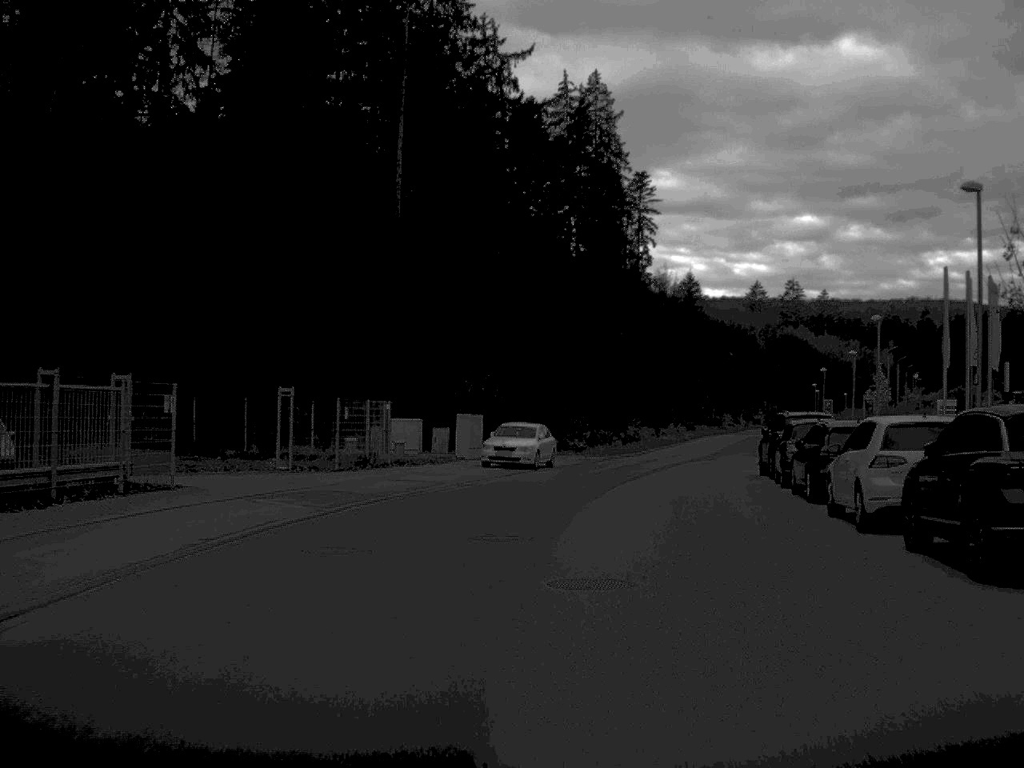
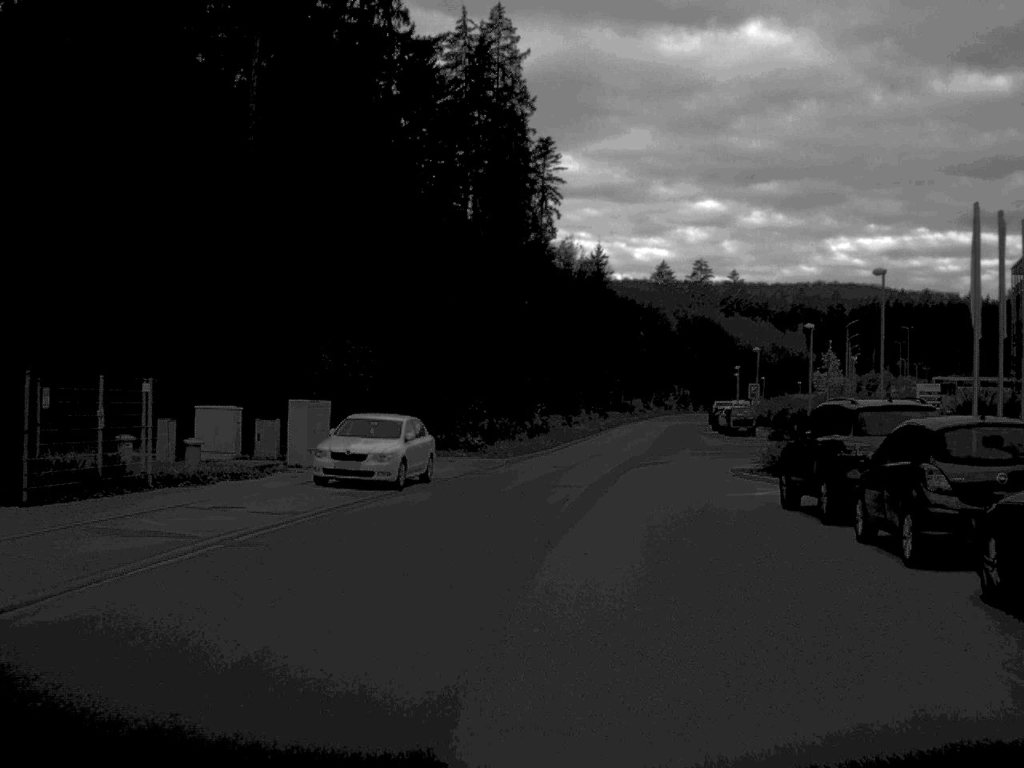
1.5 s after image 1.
(+0.7, +15.1) m; +4°
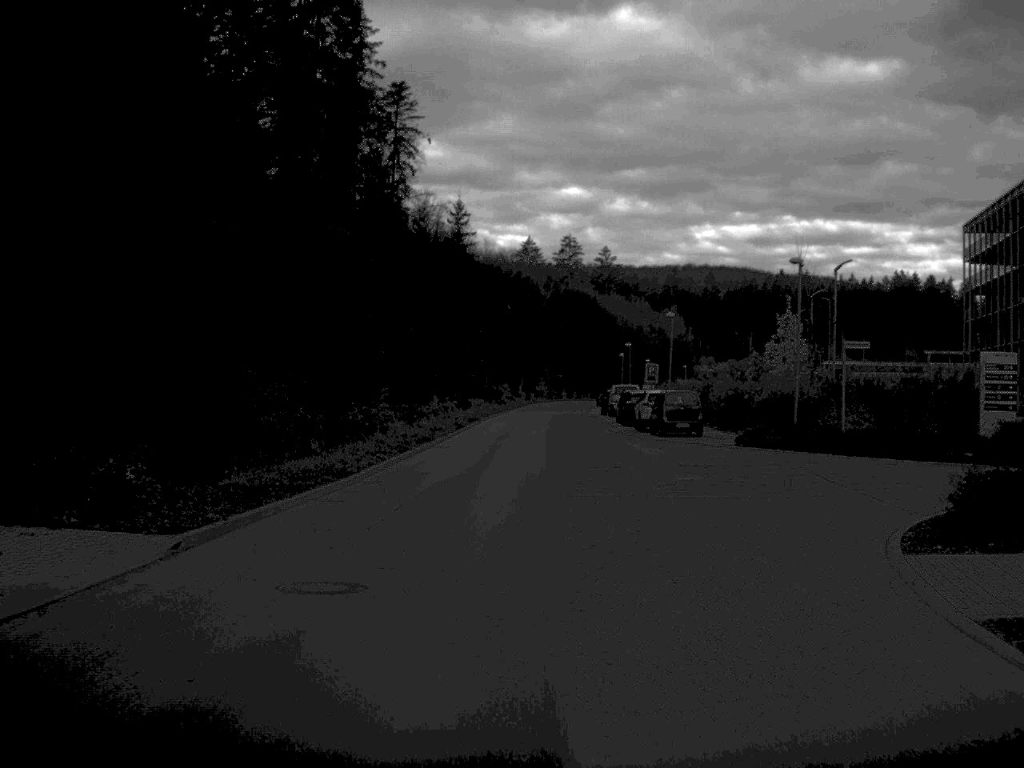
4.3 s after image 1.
(+1.5, +26.2) m; +6°
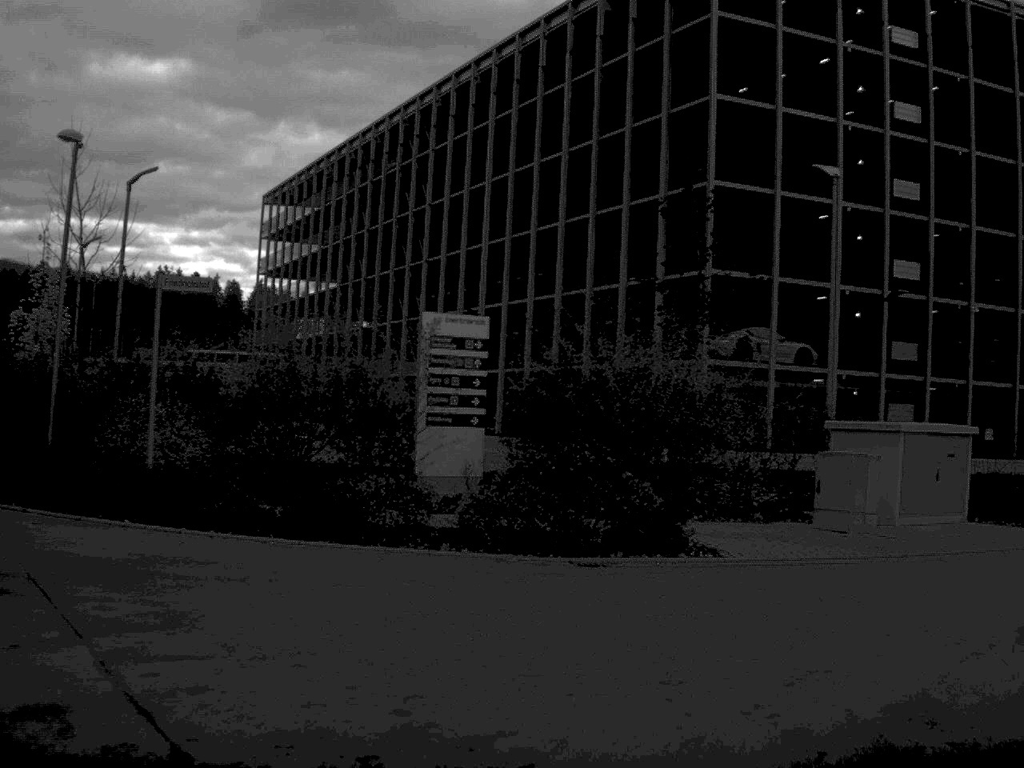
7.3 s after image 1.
(+3.5, +19.6) m; +35°
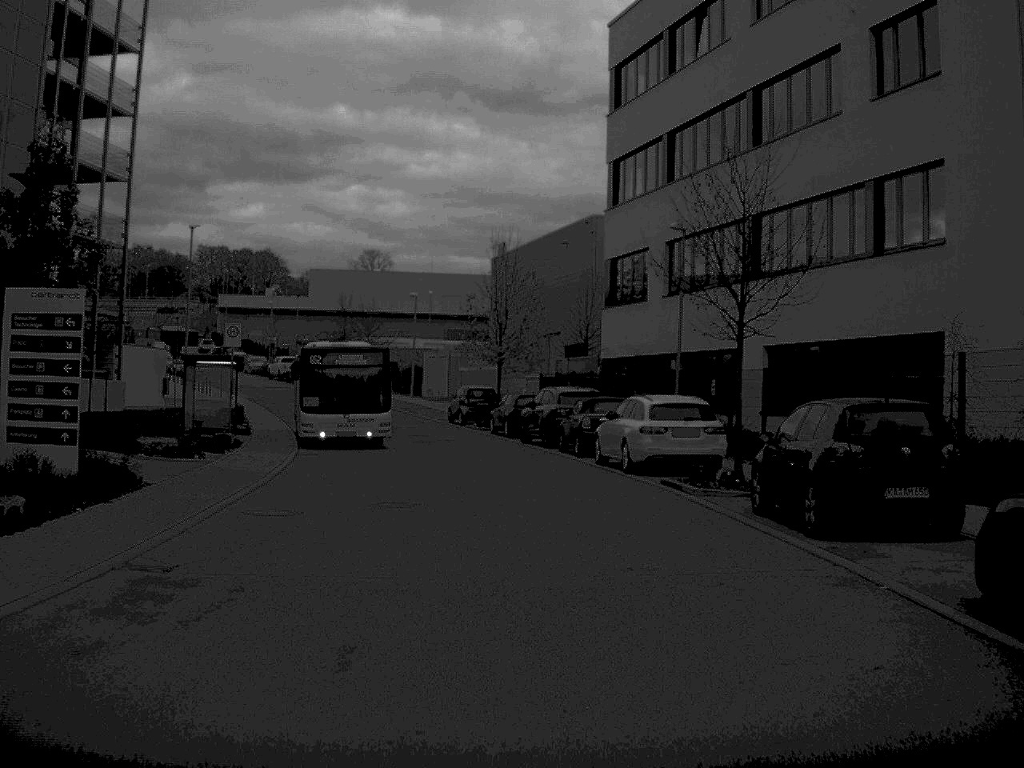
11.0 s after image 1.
(+14.2, +19.0) m; +57°
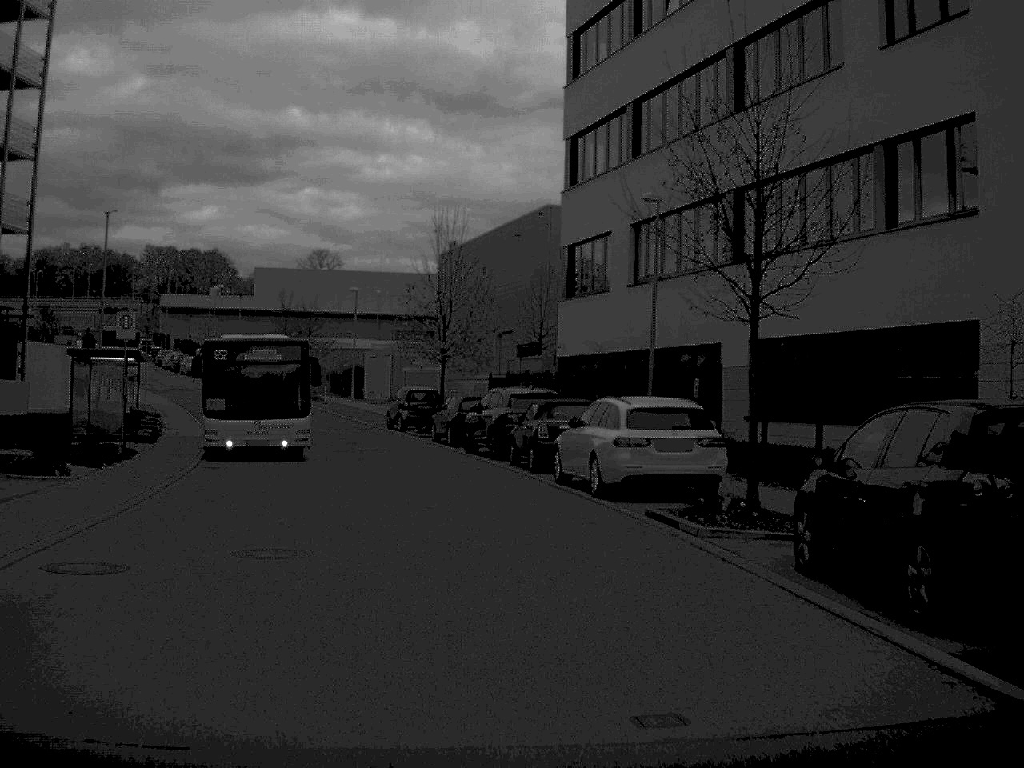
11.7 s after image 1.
(+0.1, +5.5) m; +2°
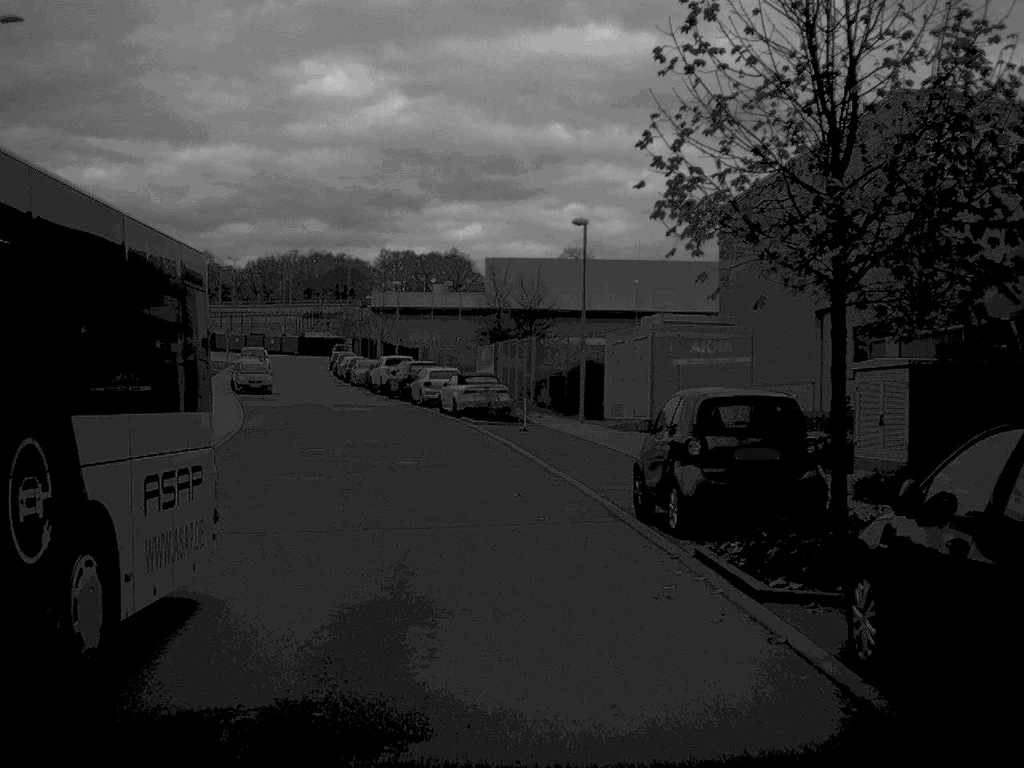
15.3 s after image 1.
(-2.9, +30.8) m; -12°
